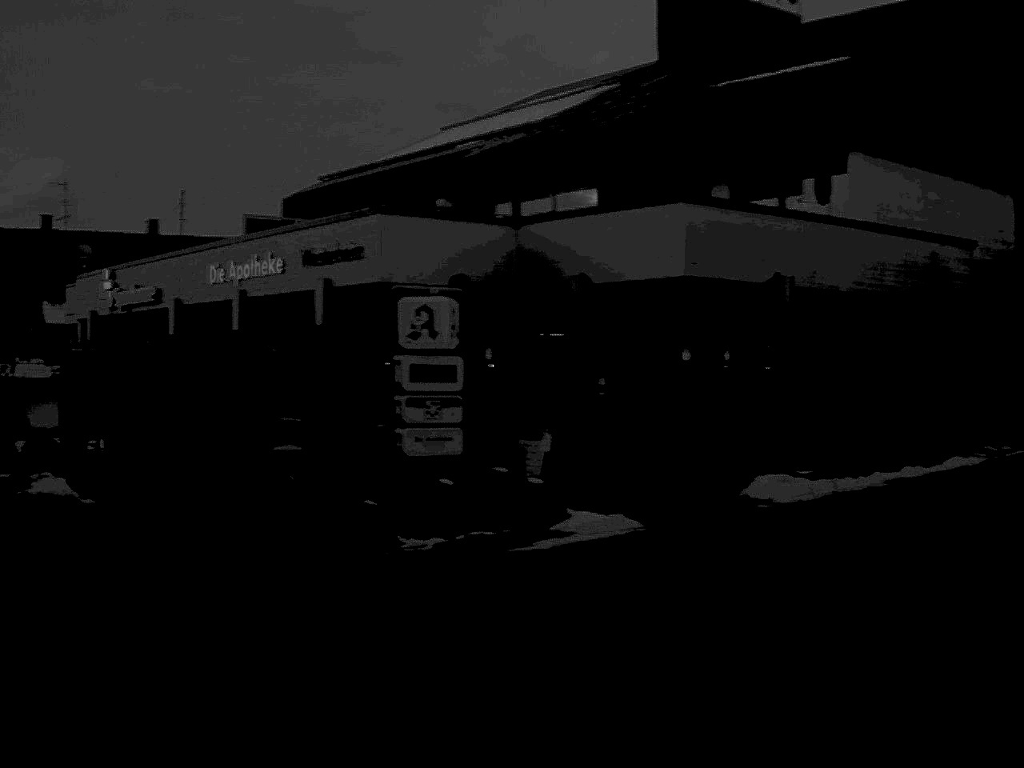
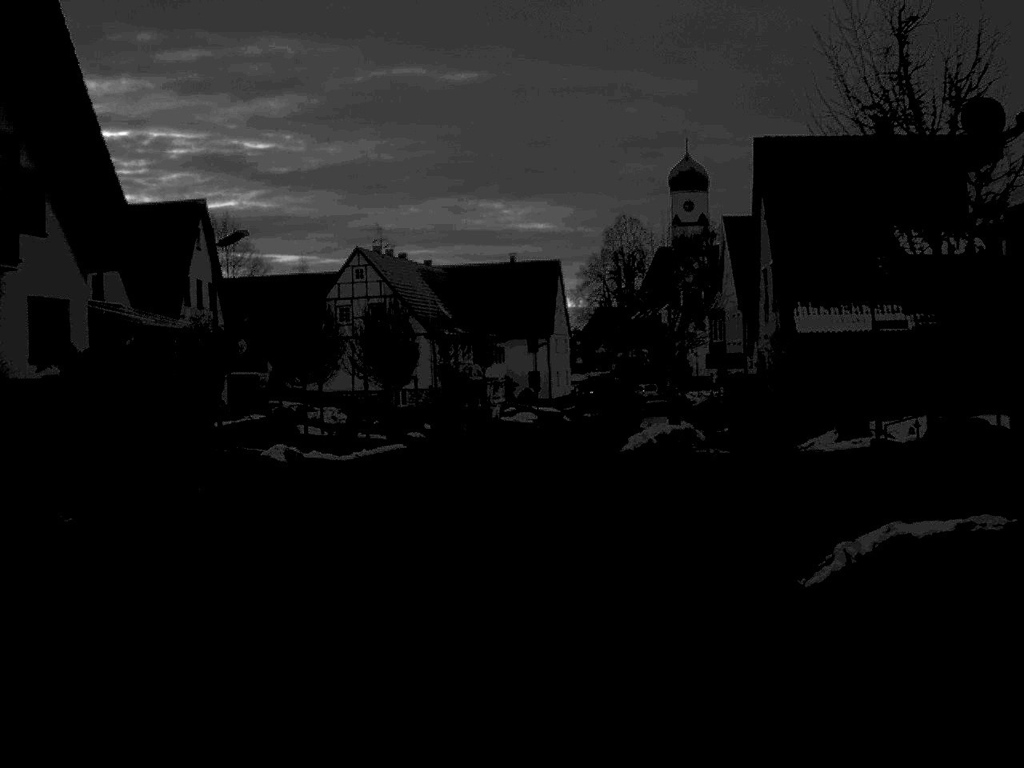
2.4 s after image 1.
(-6.0, +13.3) m; -35°
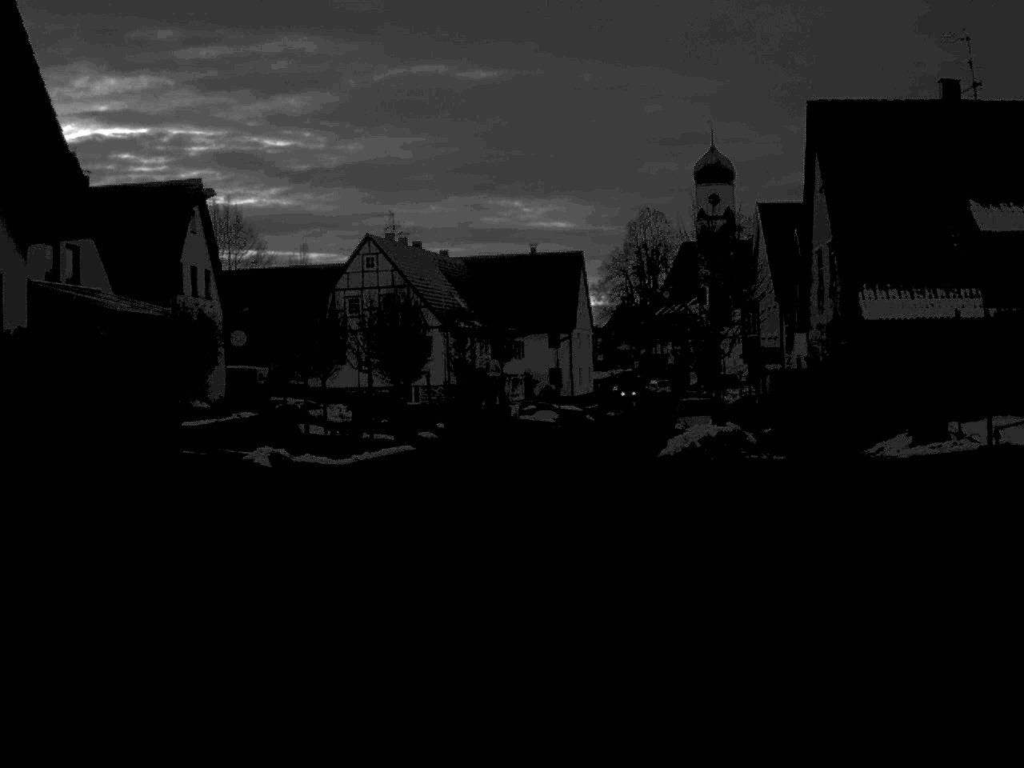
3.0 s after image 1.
(0.0, +4.8) m; -1°
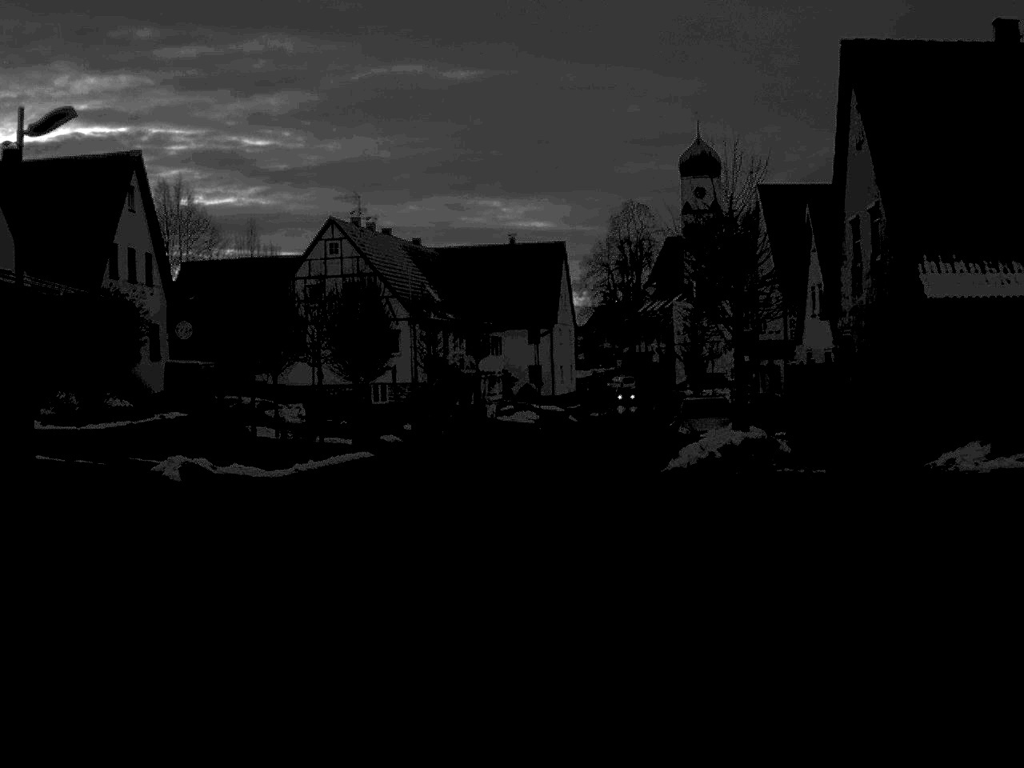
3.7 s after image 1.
(+0.1, +6.3) m; +1°
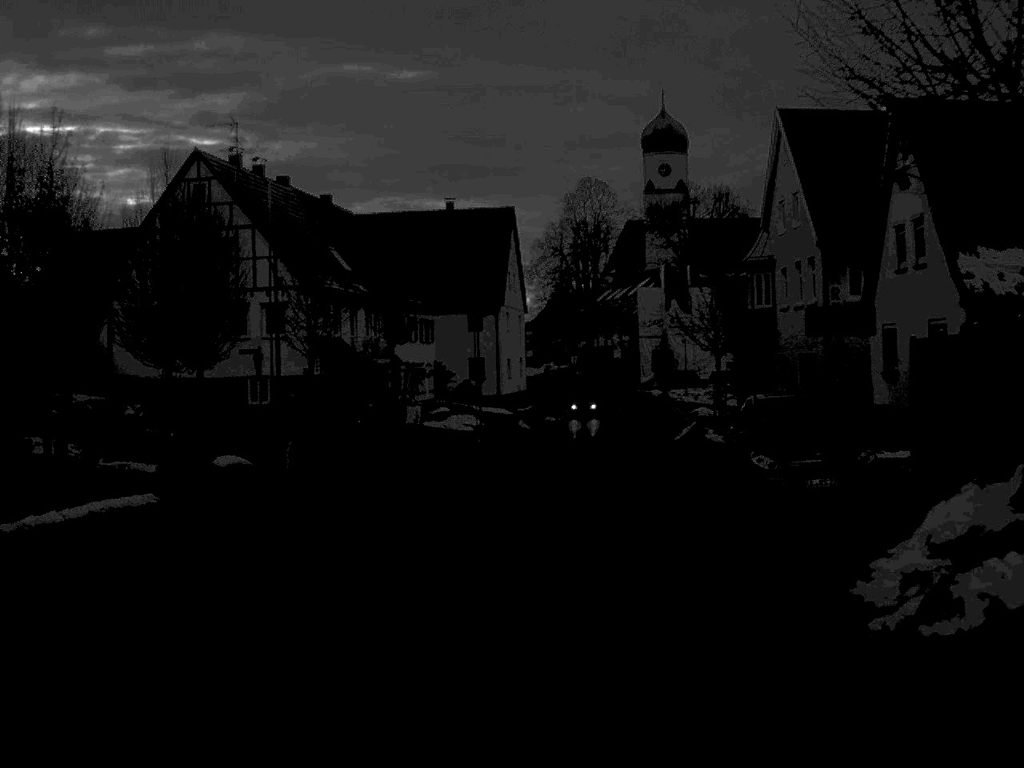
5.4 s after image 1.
(+0.4, +18.0) m; +2°
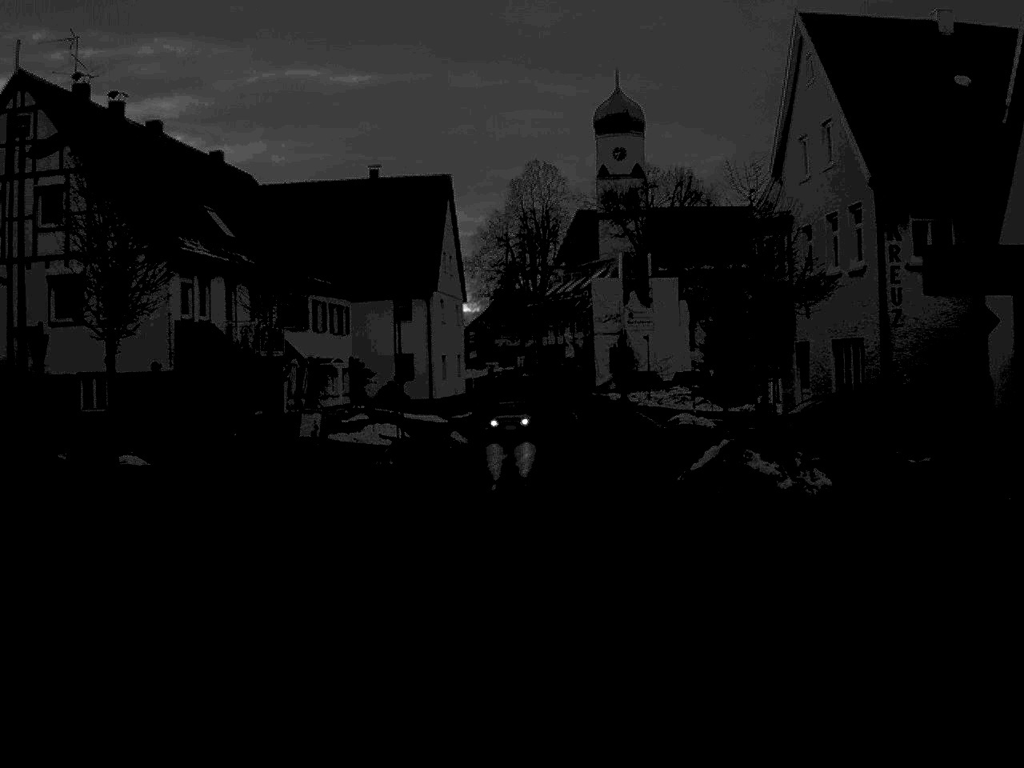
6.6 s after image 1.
(+0.3, +13.0) m; +2°
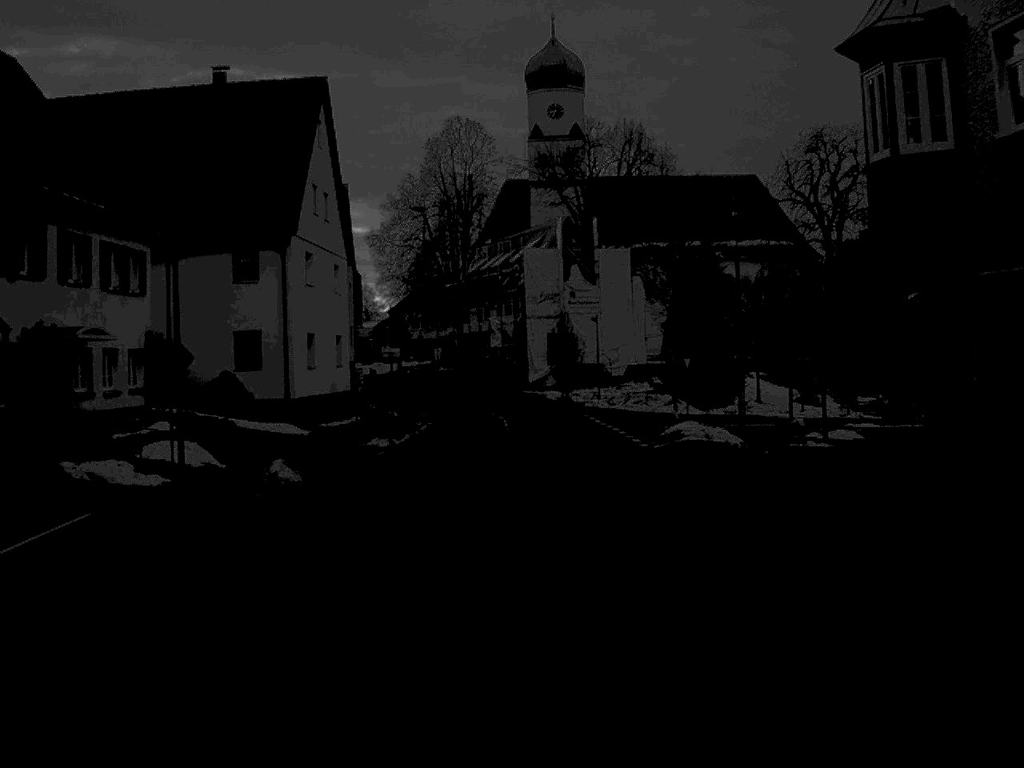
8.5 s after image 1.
(+0.6, +20.7) m; +3°
